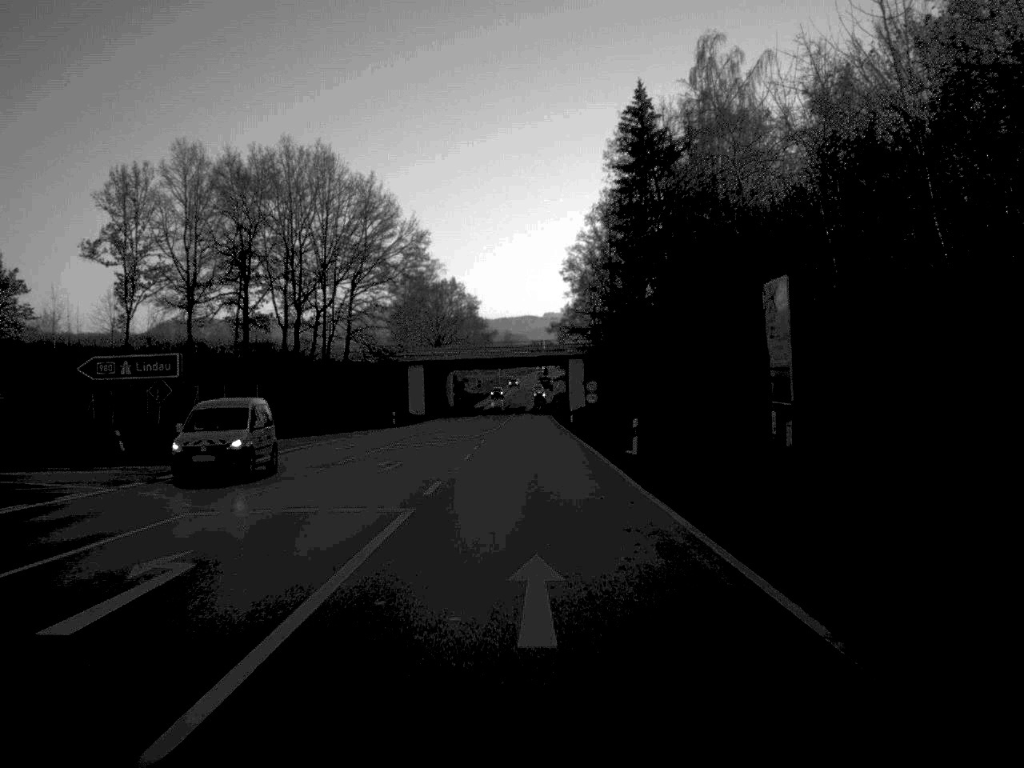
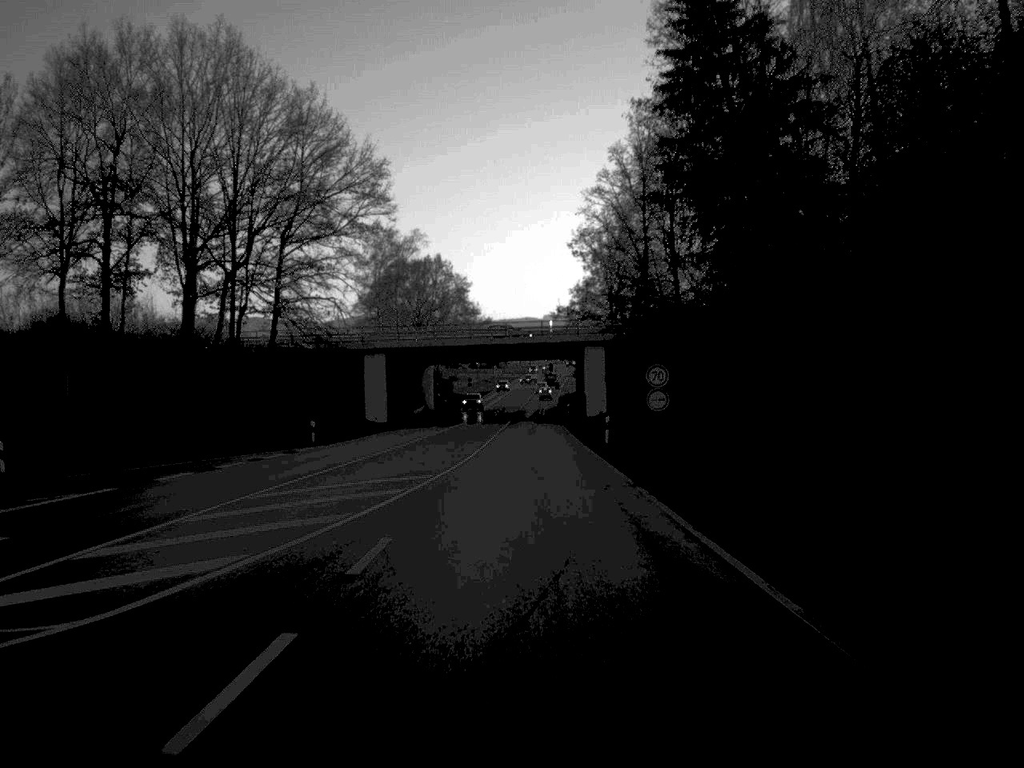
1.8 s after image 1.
(0.0, +33.3) m; 0°
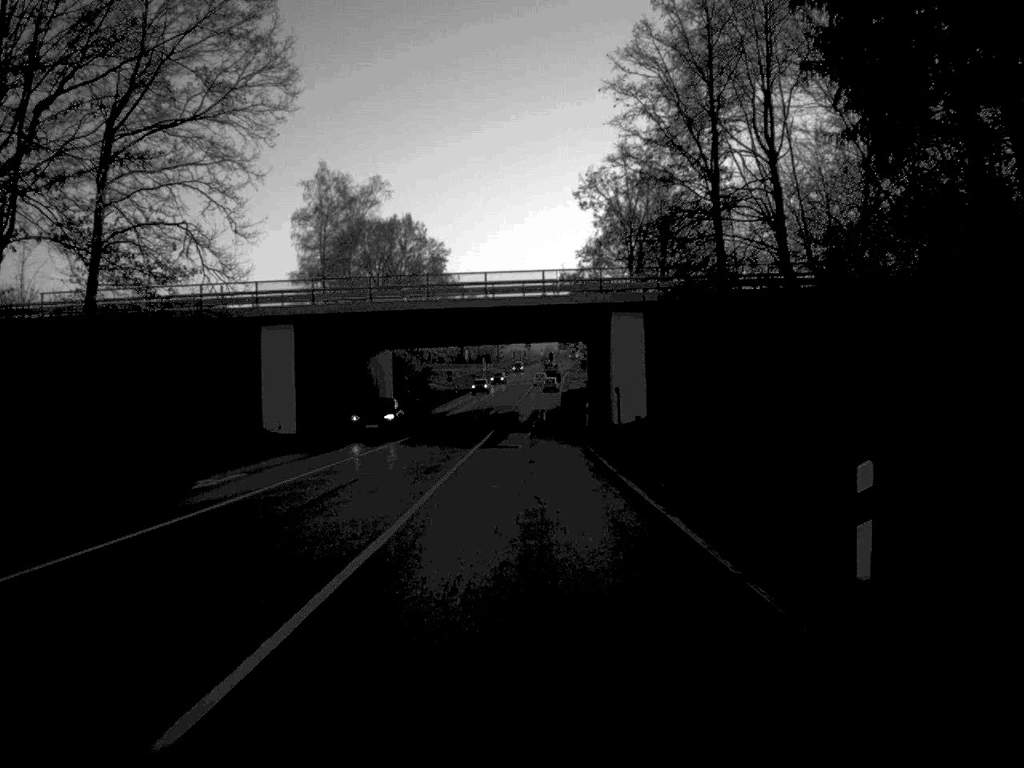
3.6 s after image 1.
(+0.1, +33.8) m; 0°
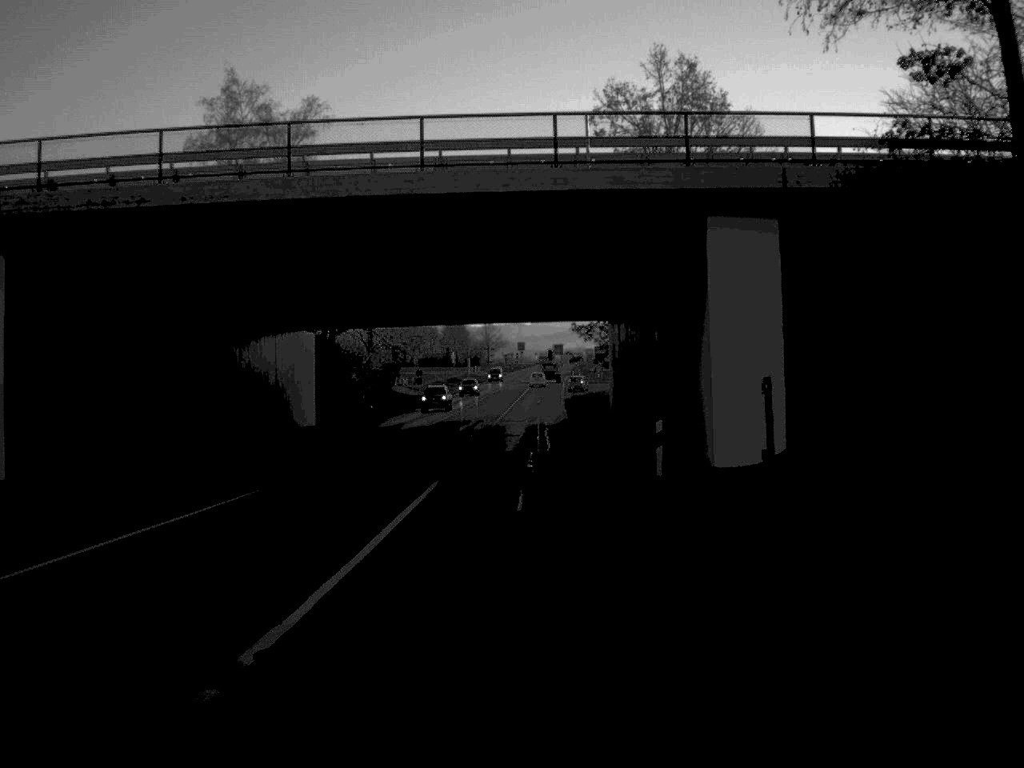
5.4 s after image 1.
(+0.1, +31.7) m; 0°
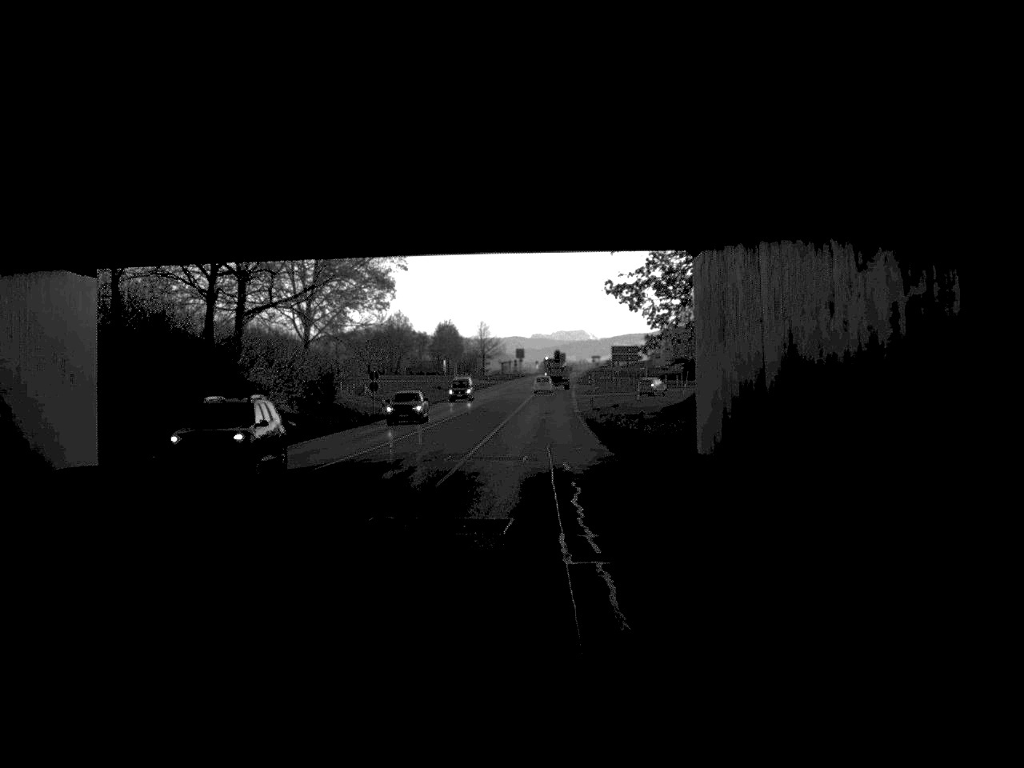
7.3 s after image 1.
(0.0, +31.5) m; 0°
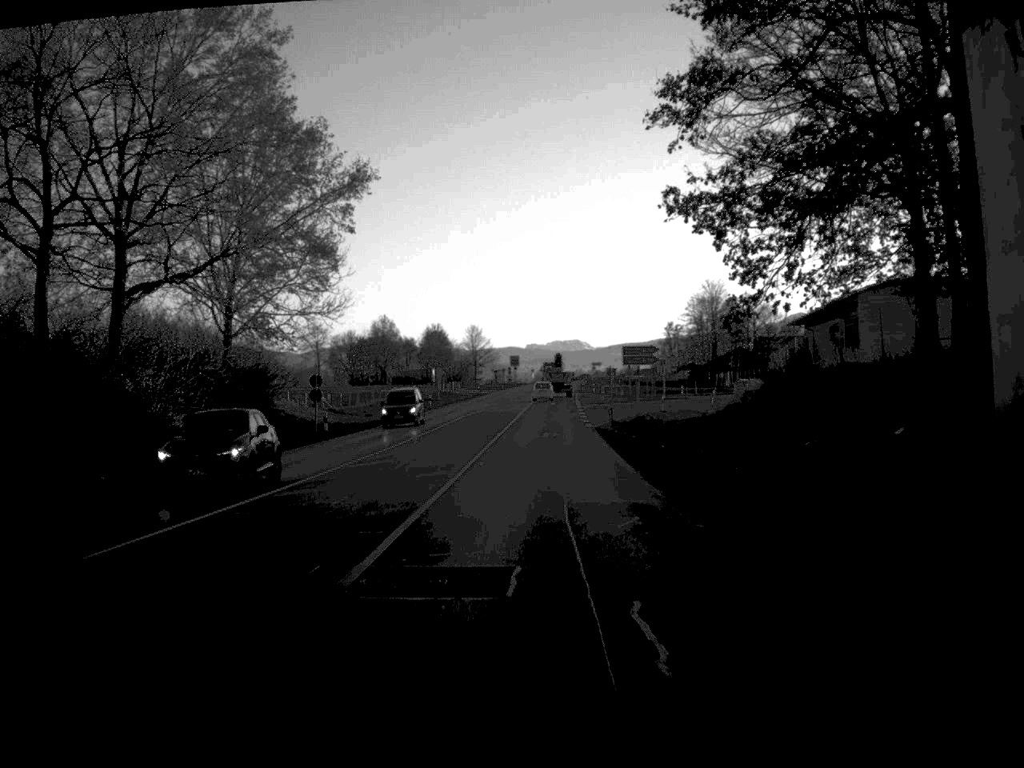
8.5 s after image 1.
(0.0, +19.5) m; 0°
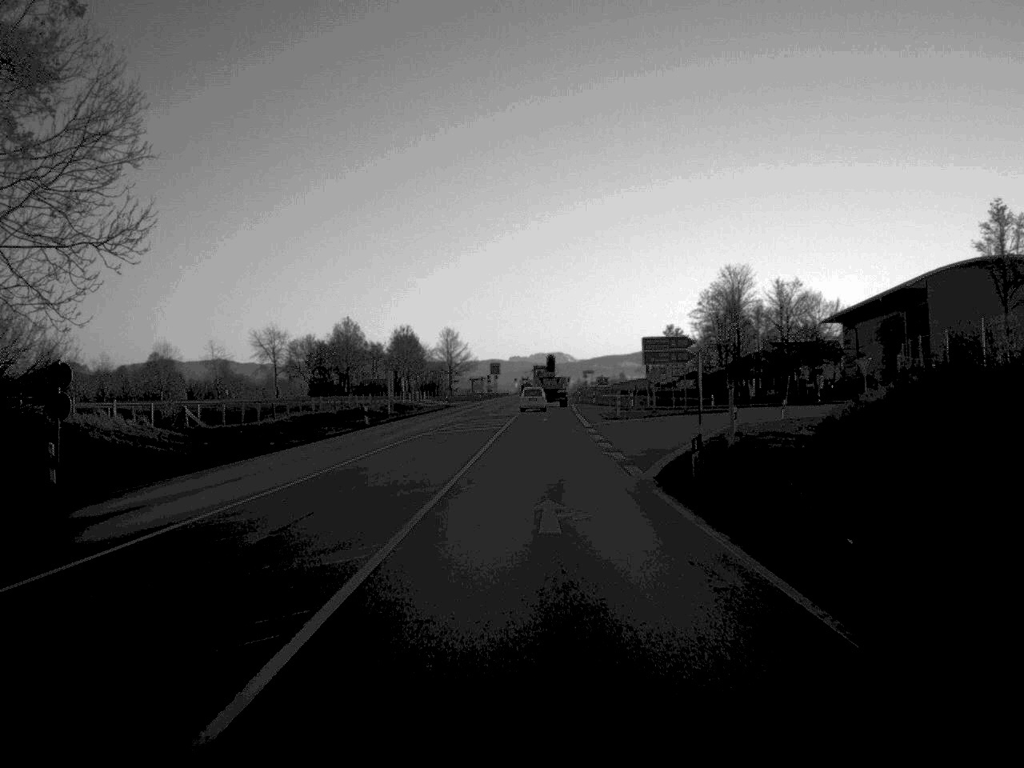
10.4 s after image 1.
(+0.1, +30.2) m; +1°
